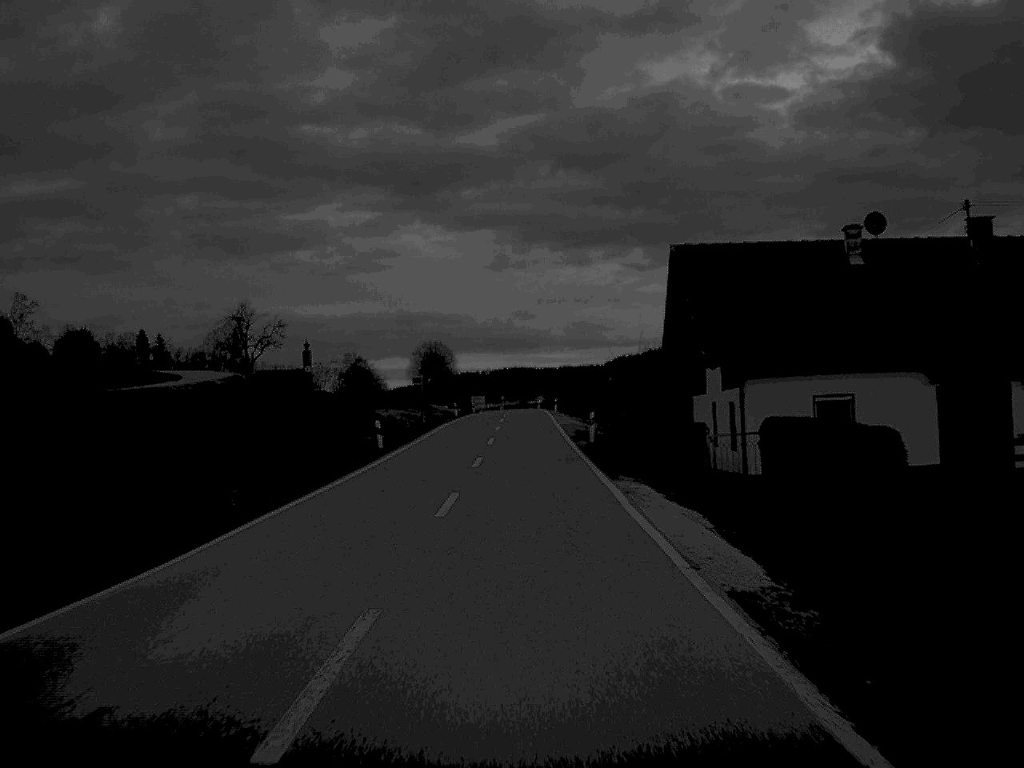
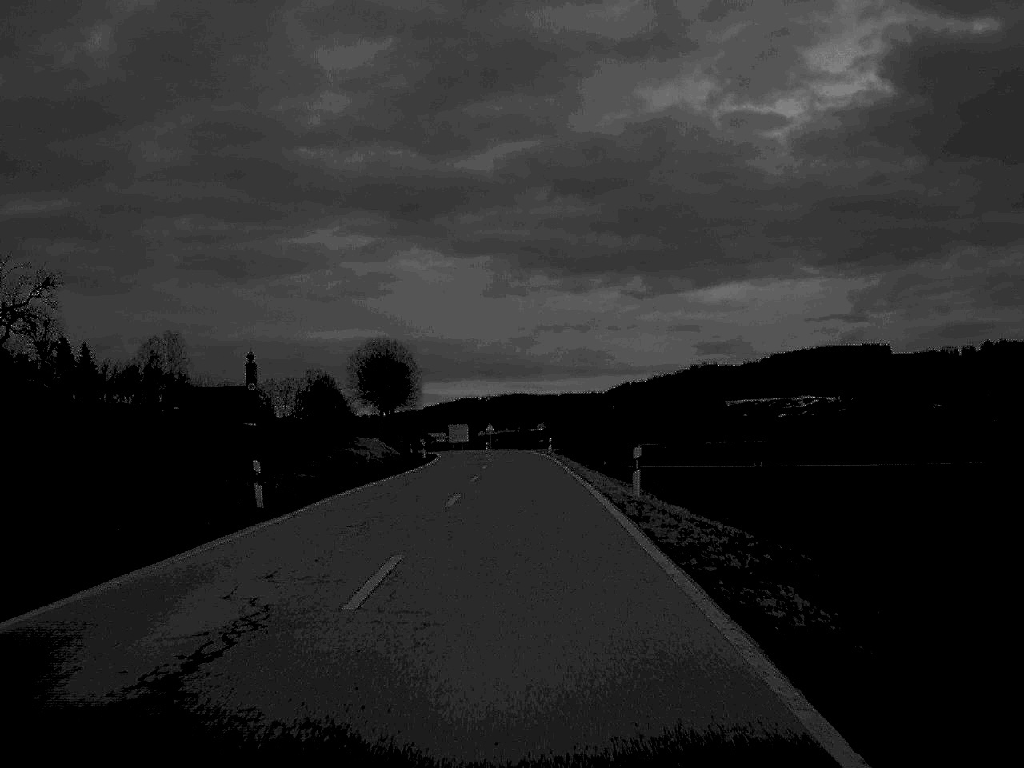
(+0.1, +68.7) m; 0°
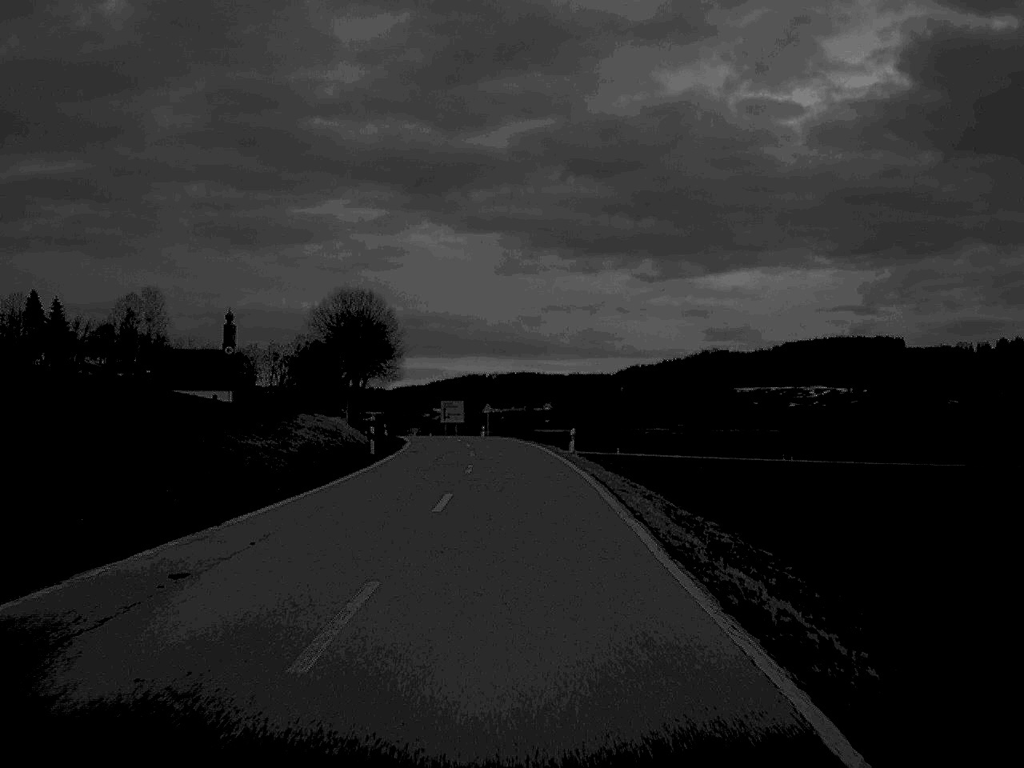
(-0.1, +27.0) m; 0°
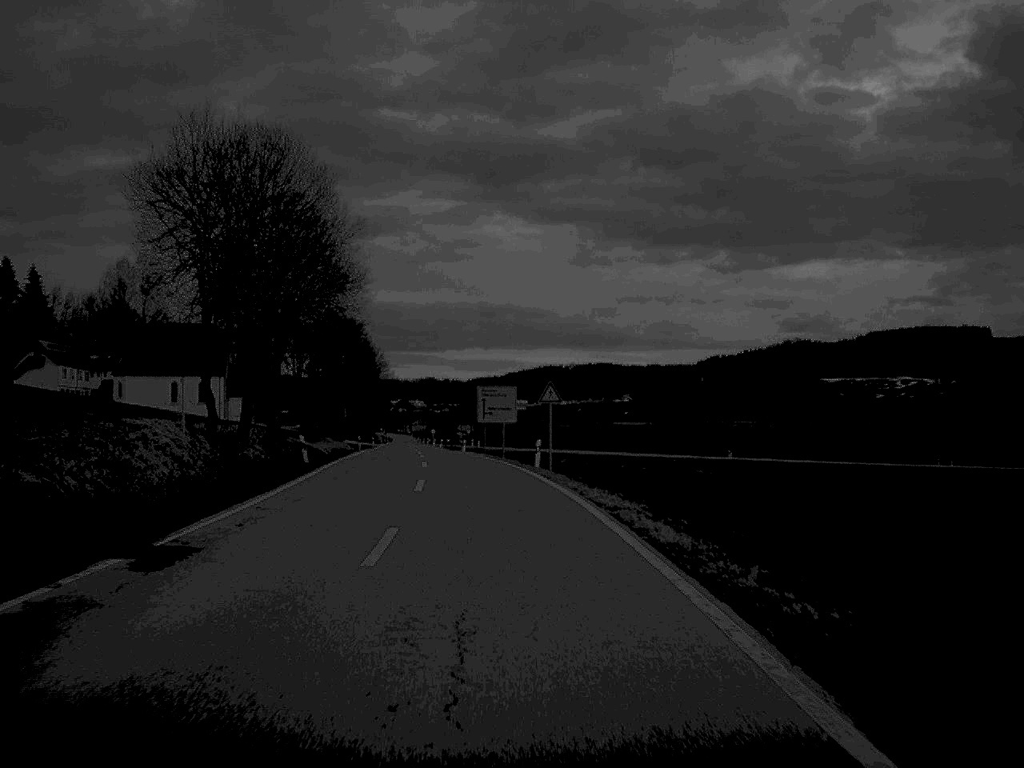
(-1.1, +56.3) m; -3°
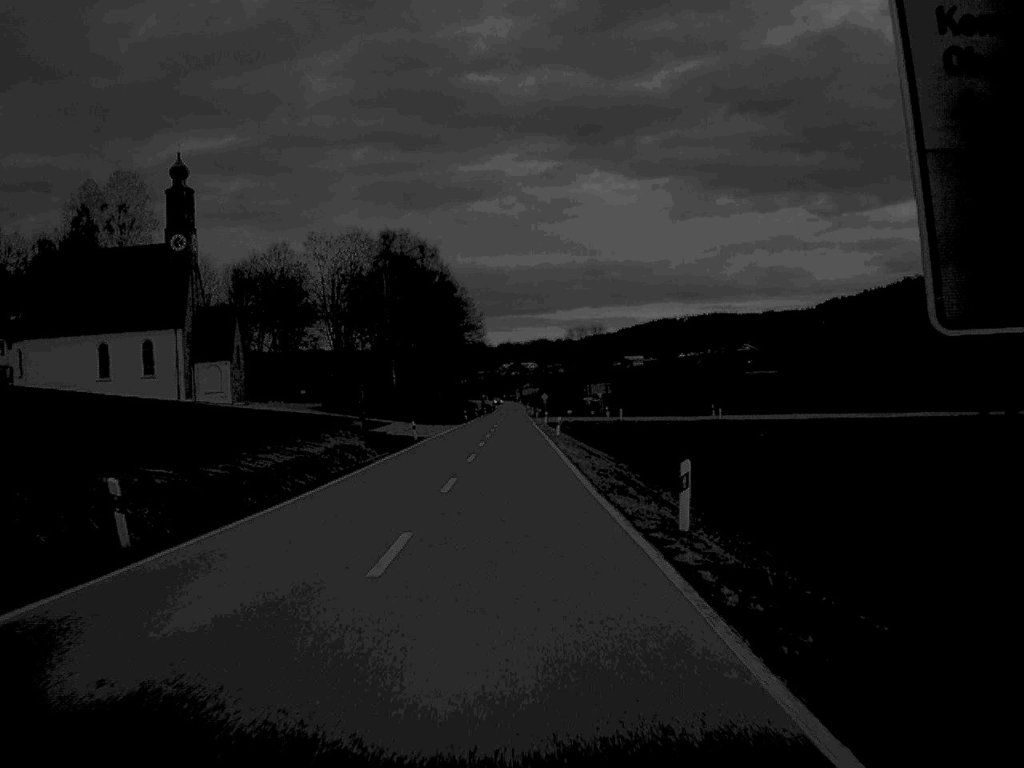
(-4.8, +73.5) m; -5°
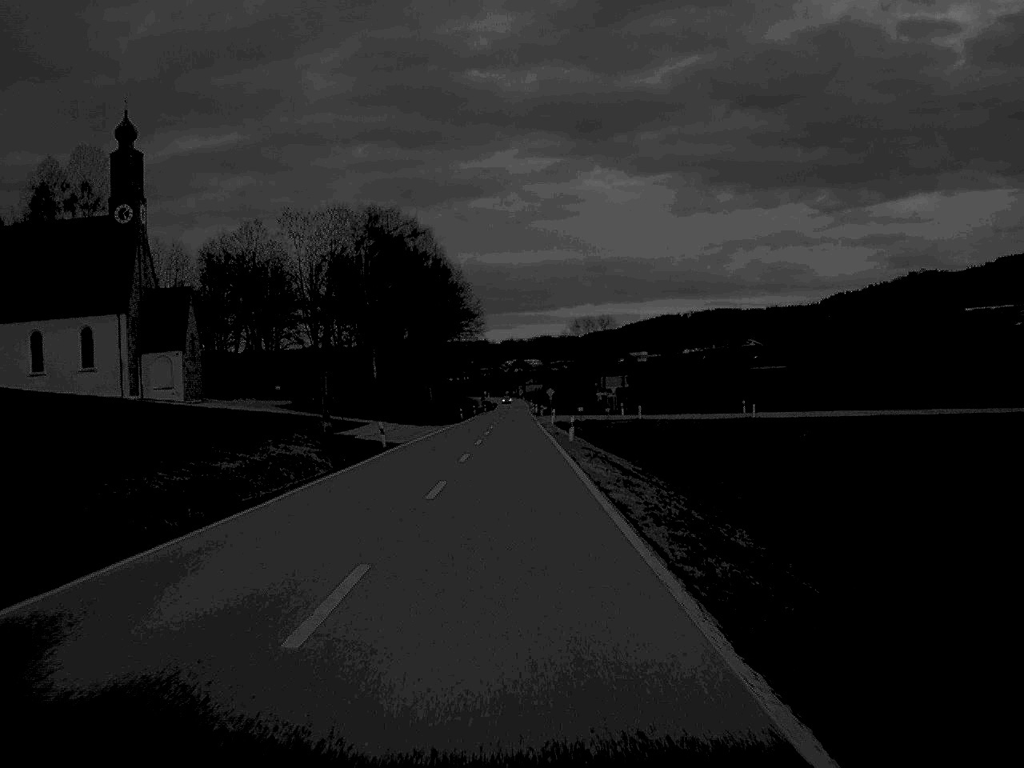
(0.0, +15.7) m; 0°
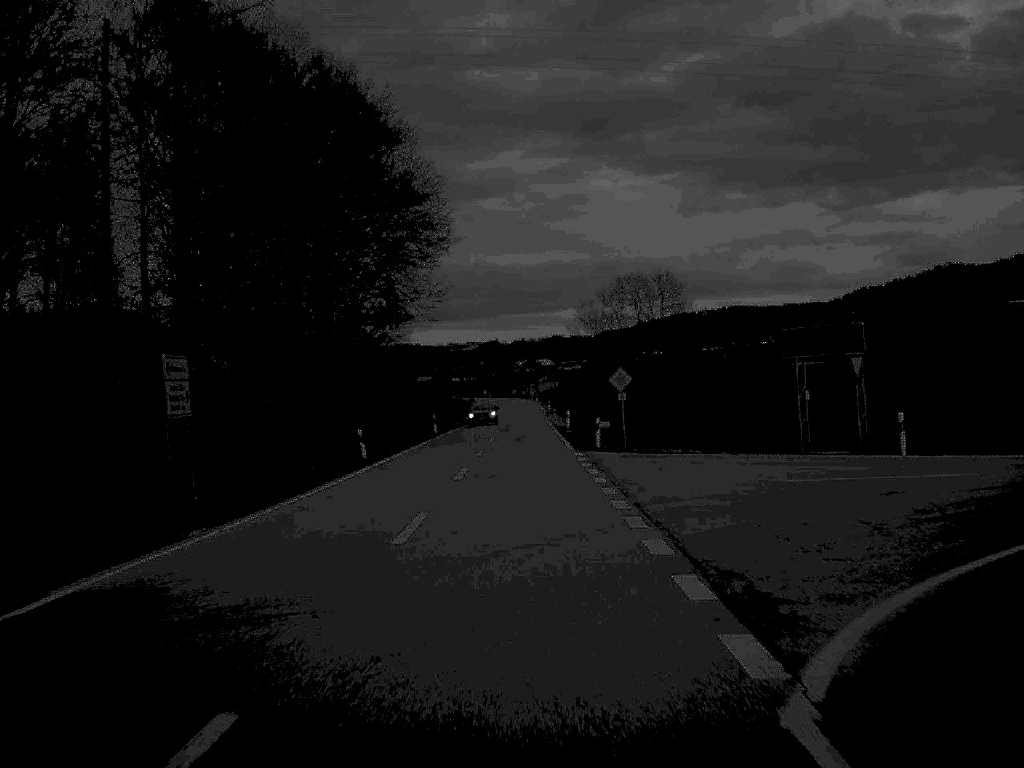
(-0.5, +79.9) m; 0°
